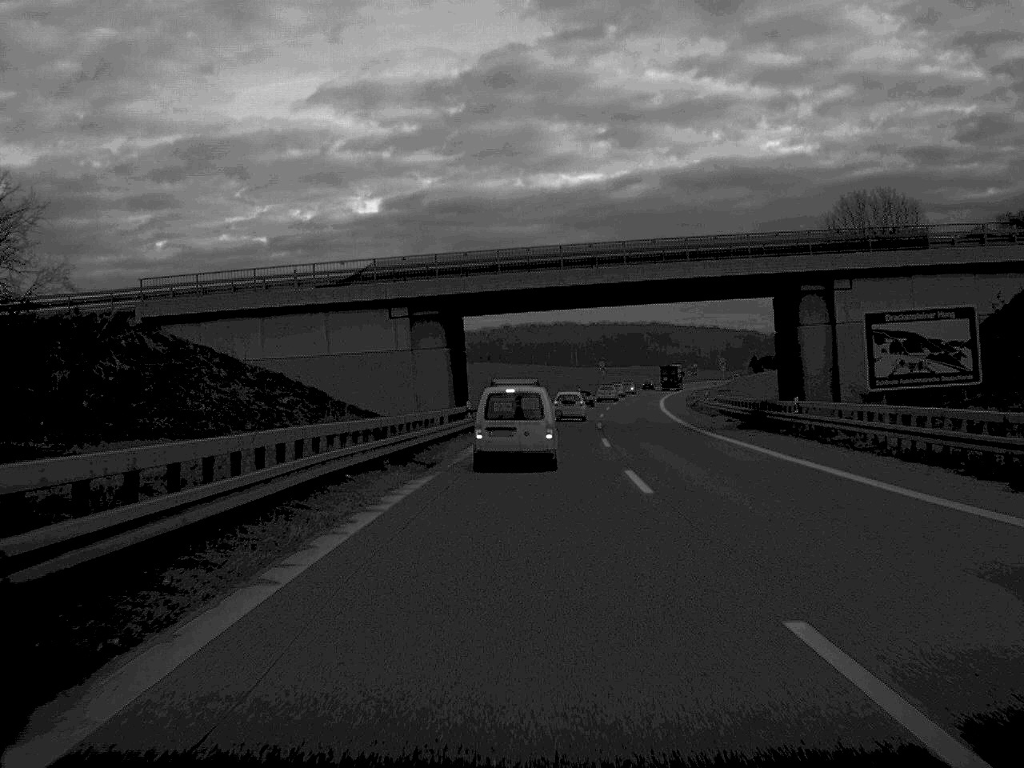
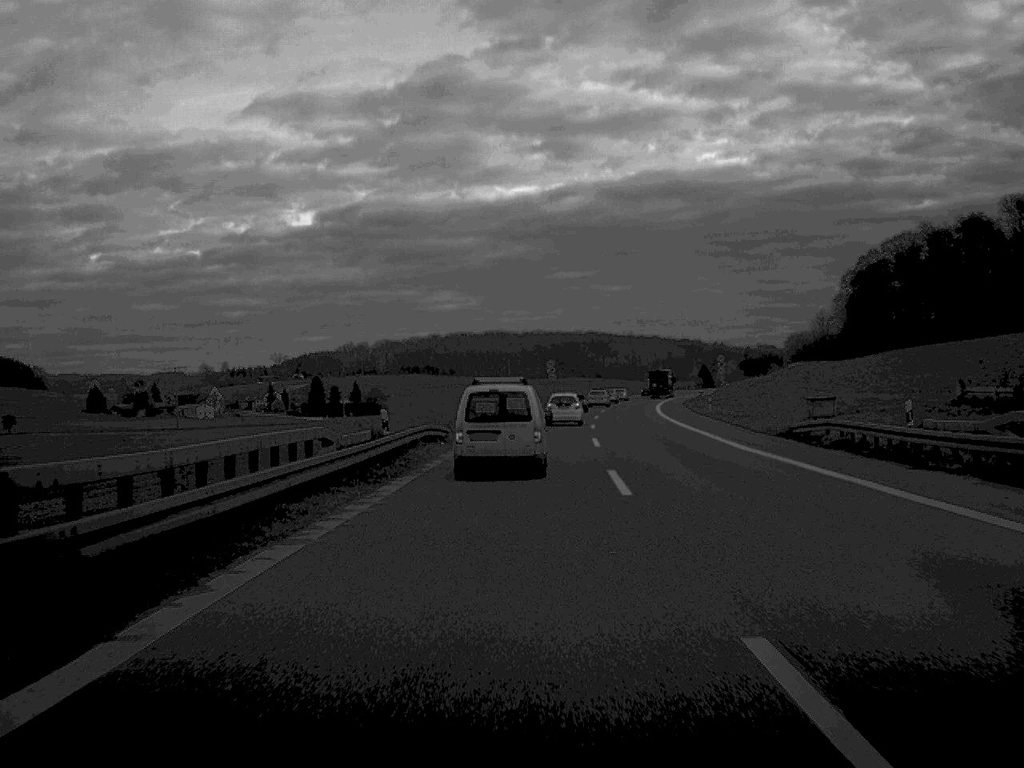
(+1.6, +53.7) m; +3°
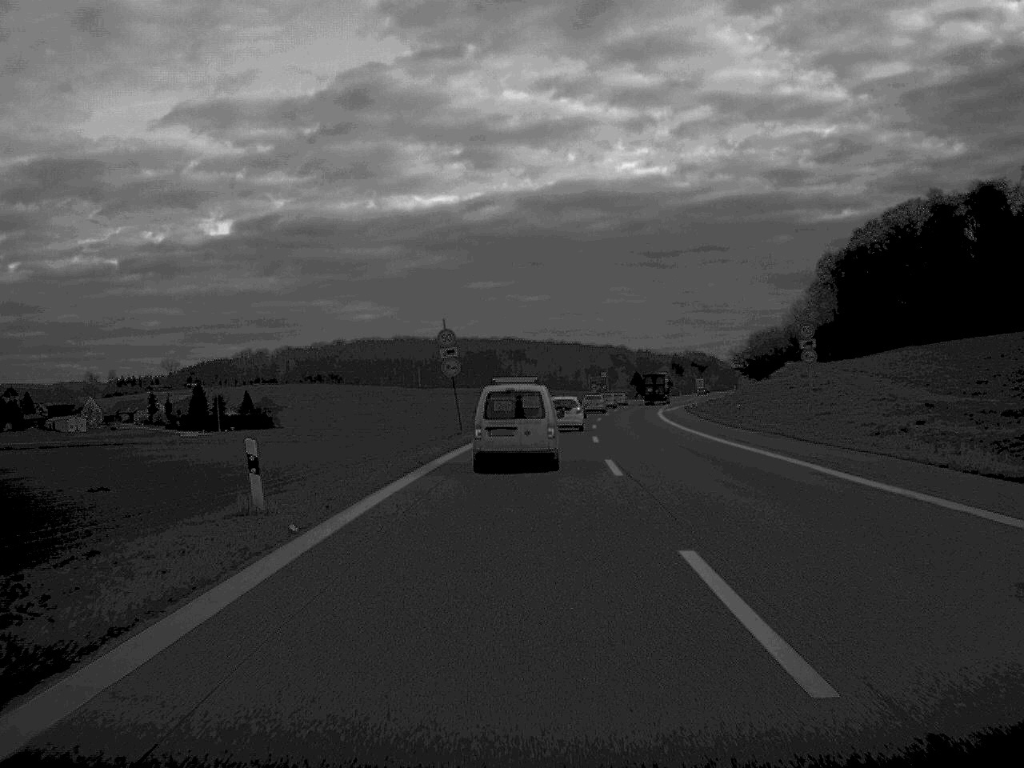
(+1.9, +67.0) m; +4°
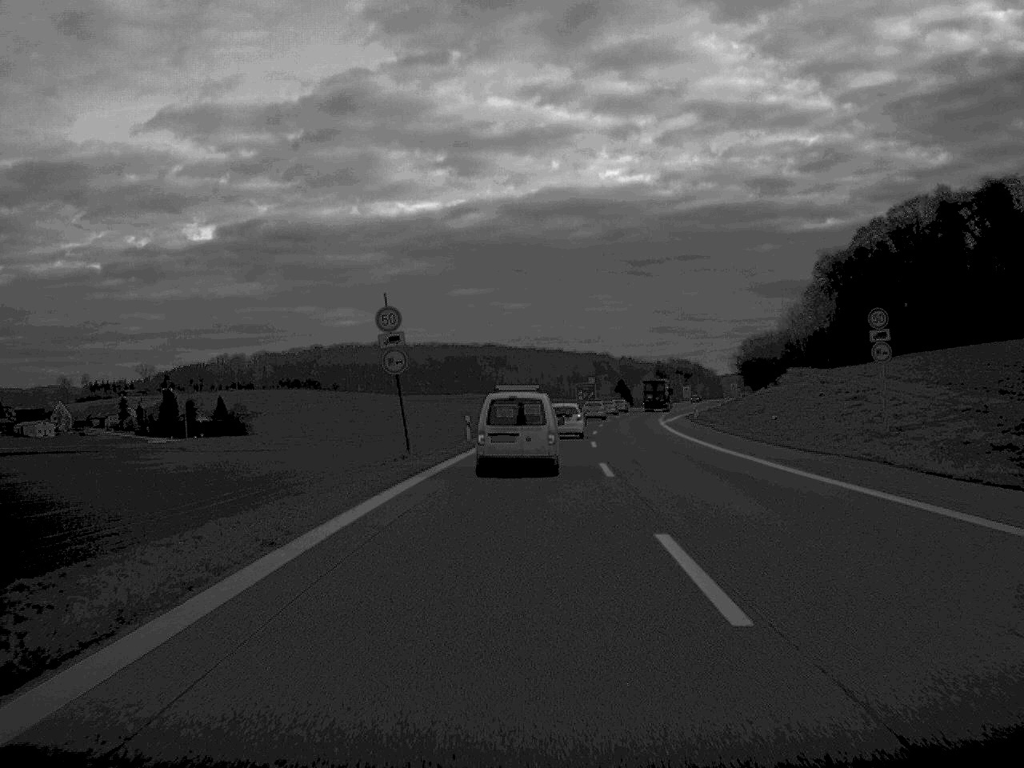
(+0.1, +15.0) m; +1°
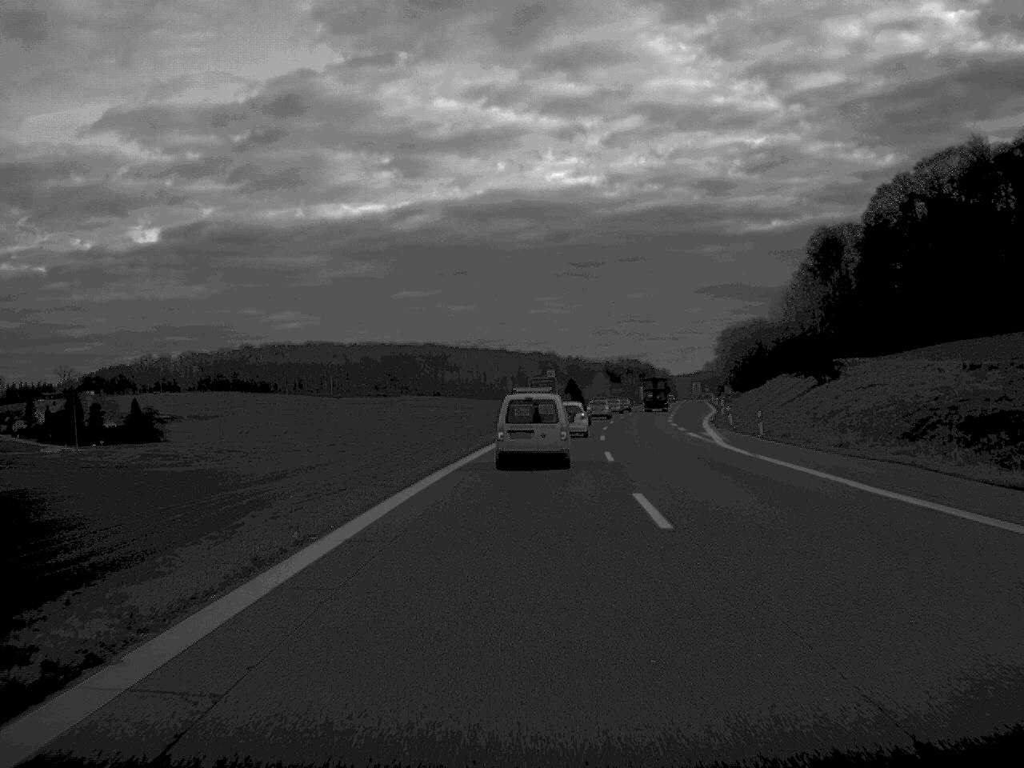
(+0.8, +46.7) m; +3°
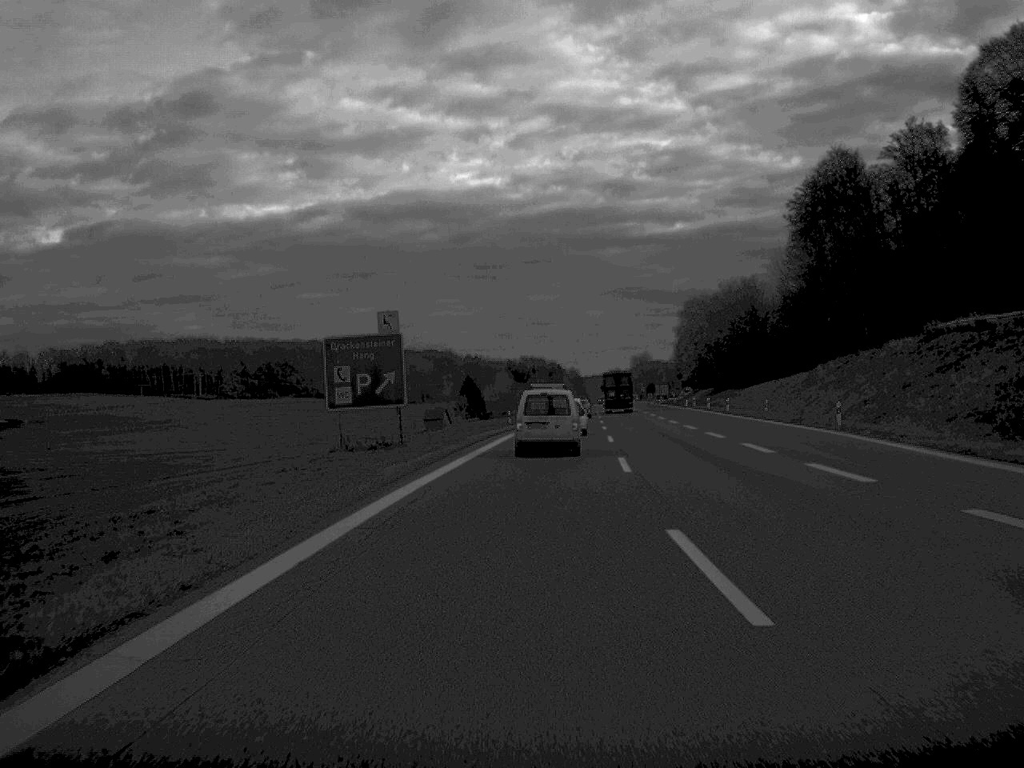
(+3.3, +78.0) m; +4°
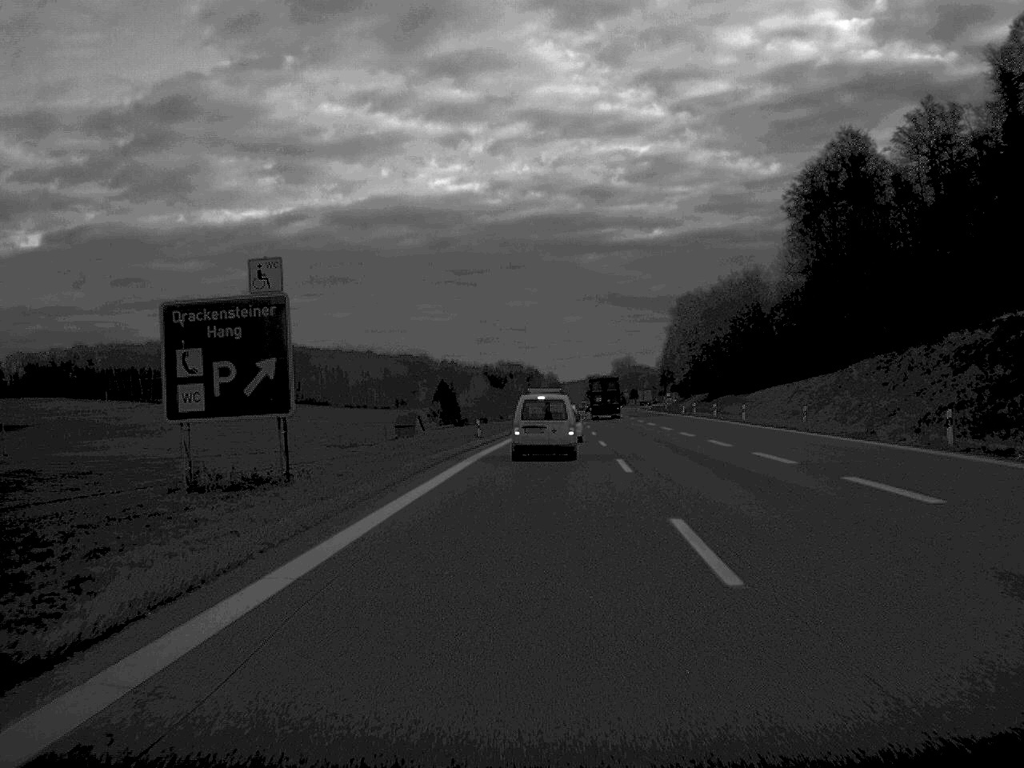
(+0.1, +16.4) m; +1°
